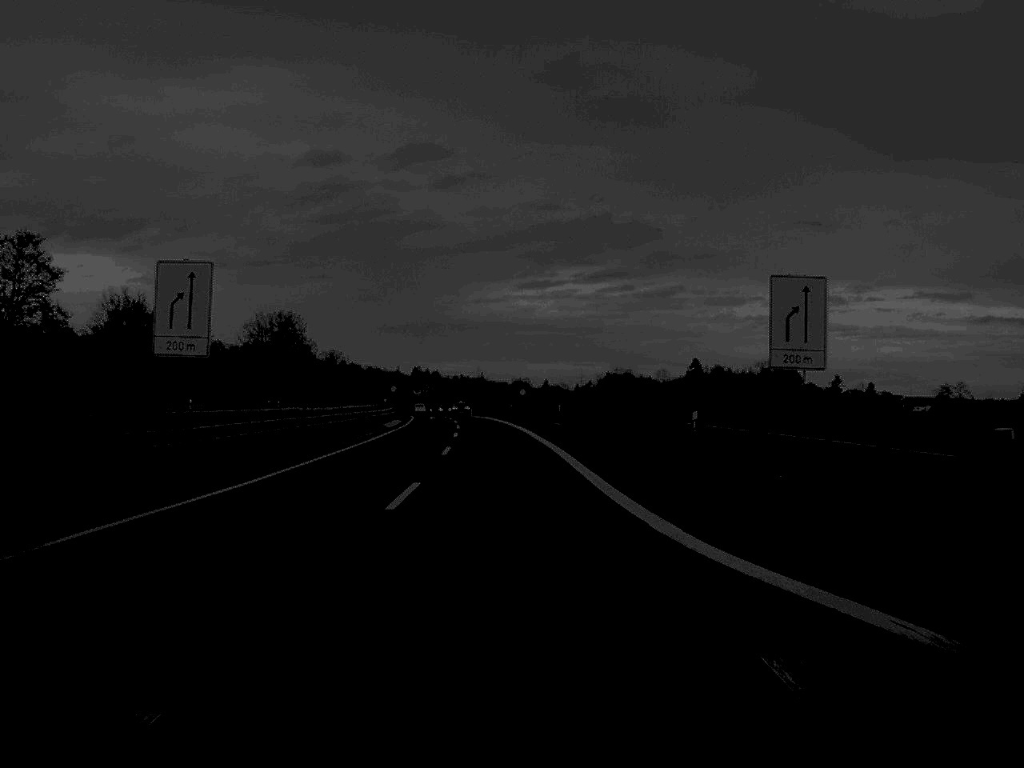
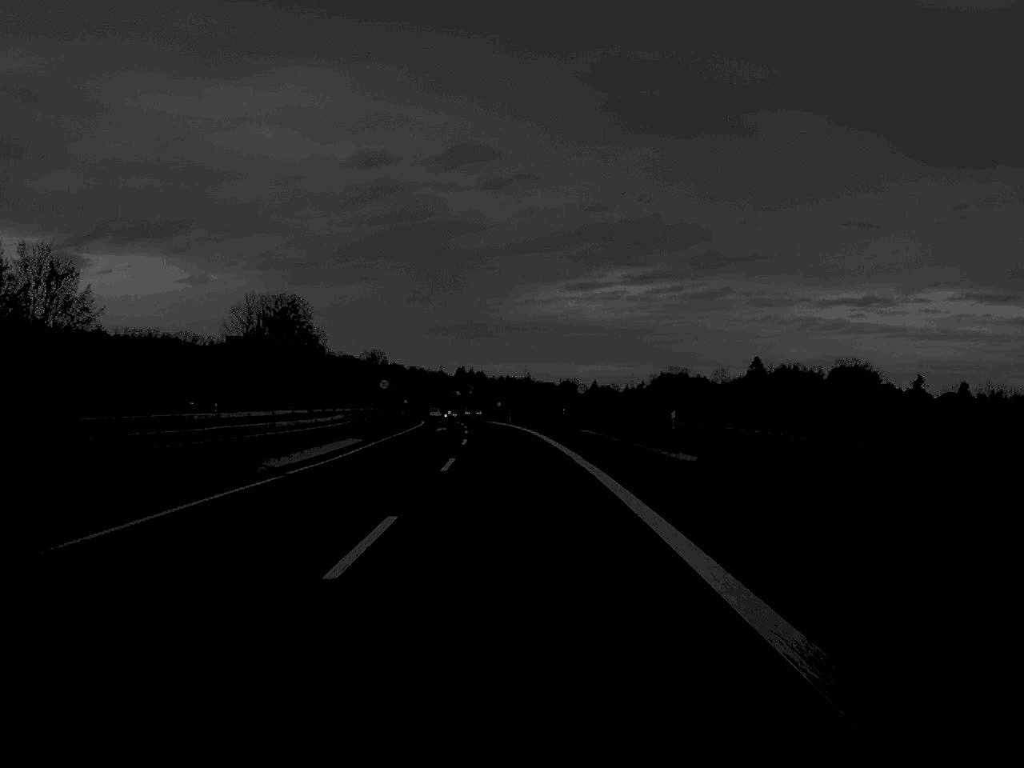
(-0.8, +43.2) m; -2°
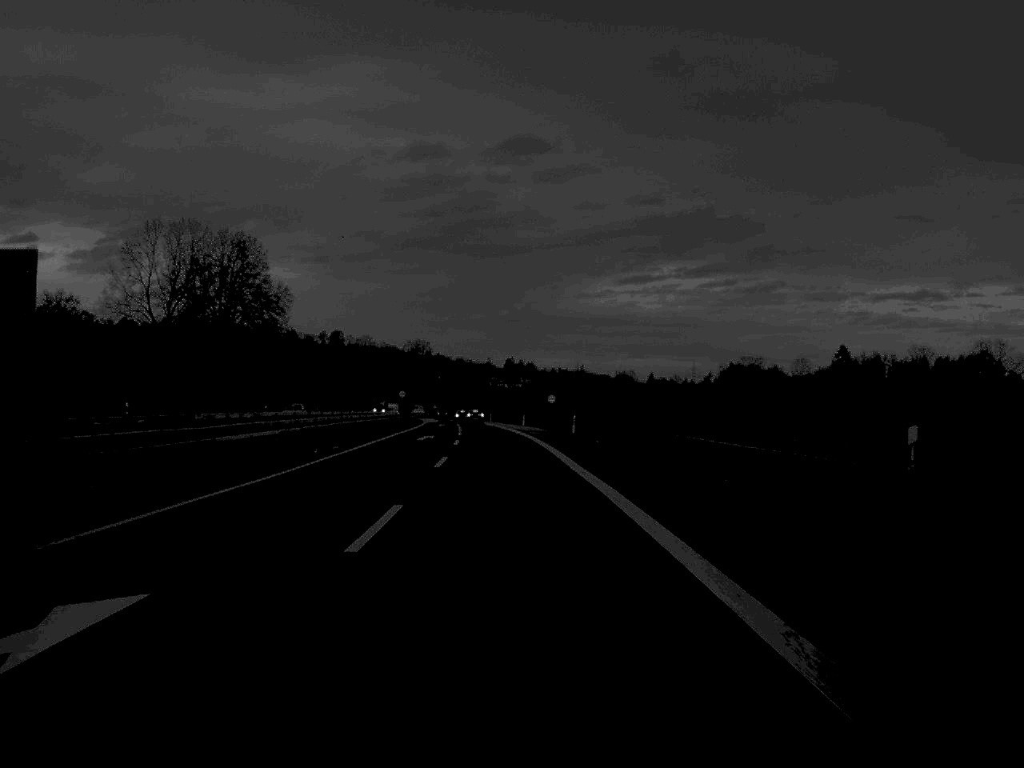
(-1.4, +70.0) m; -2°
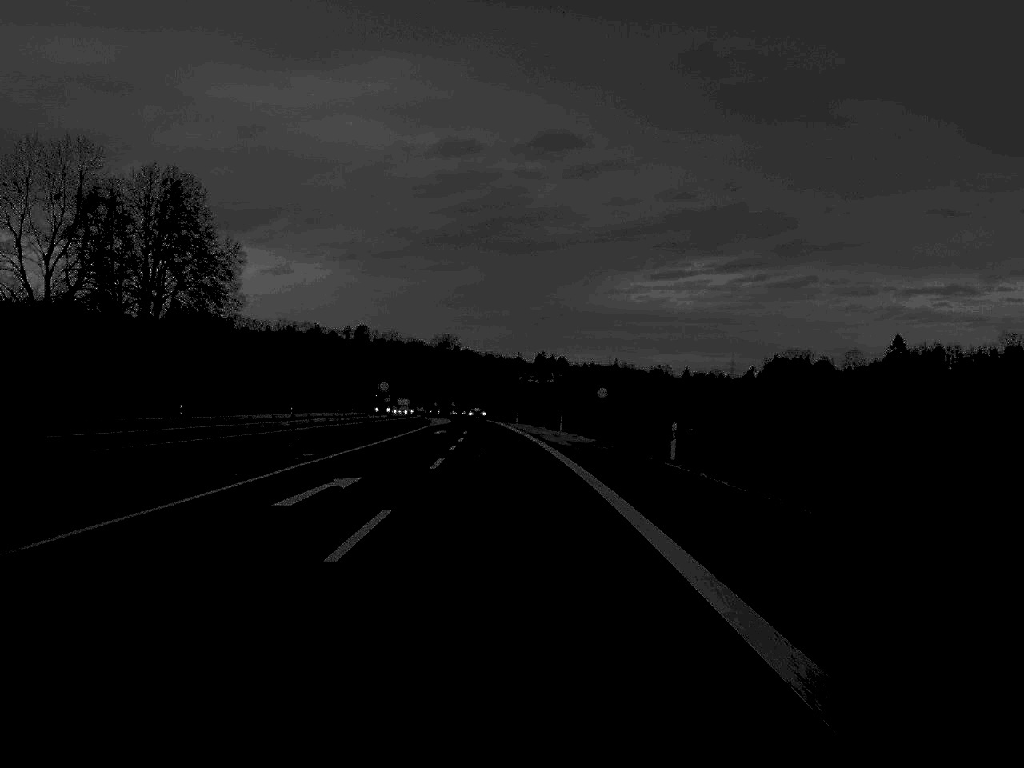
(-0.4, +36.8) m; -1°
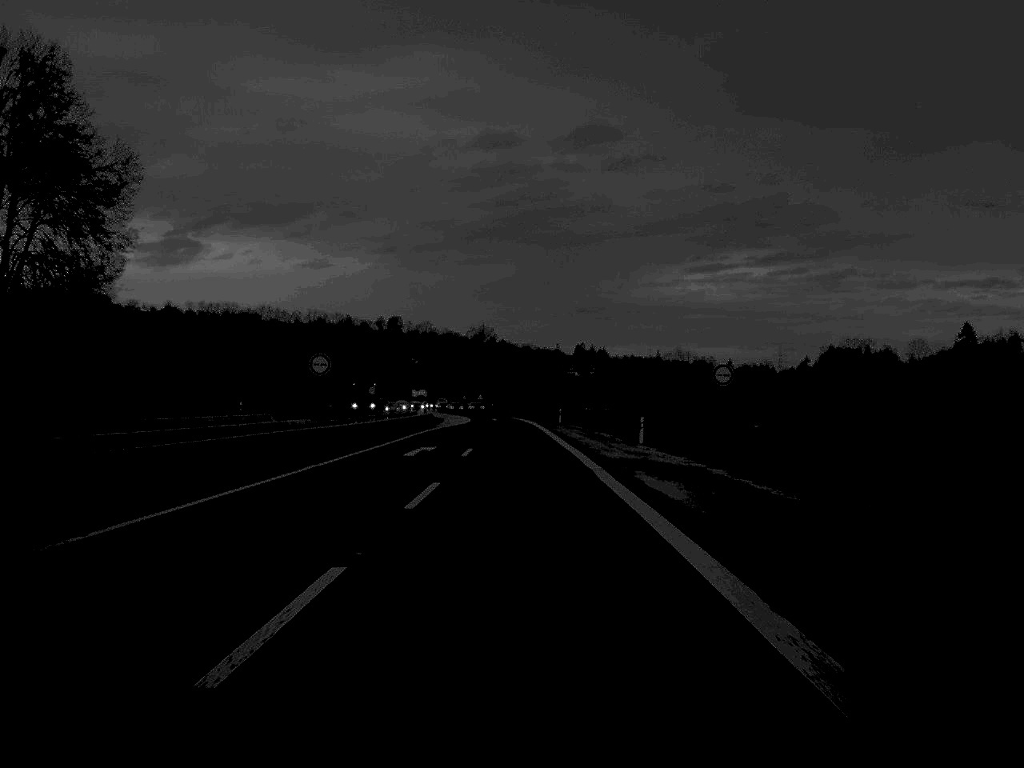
(-0.6, +36.8) m; -2°
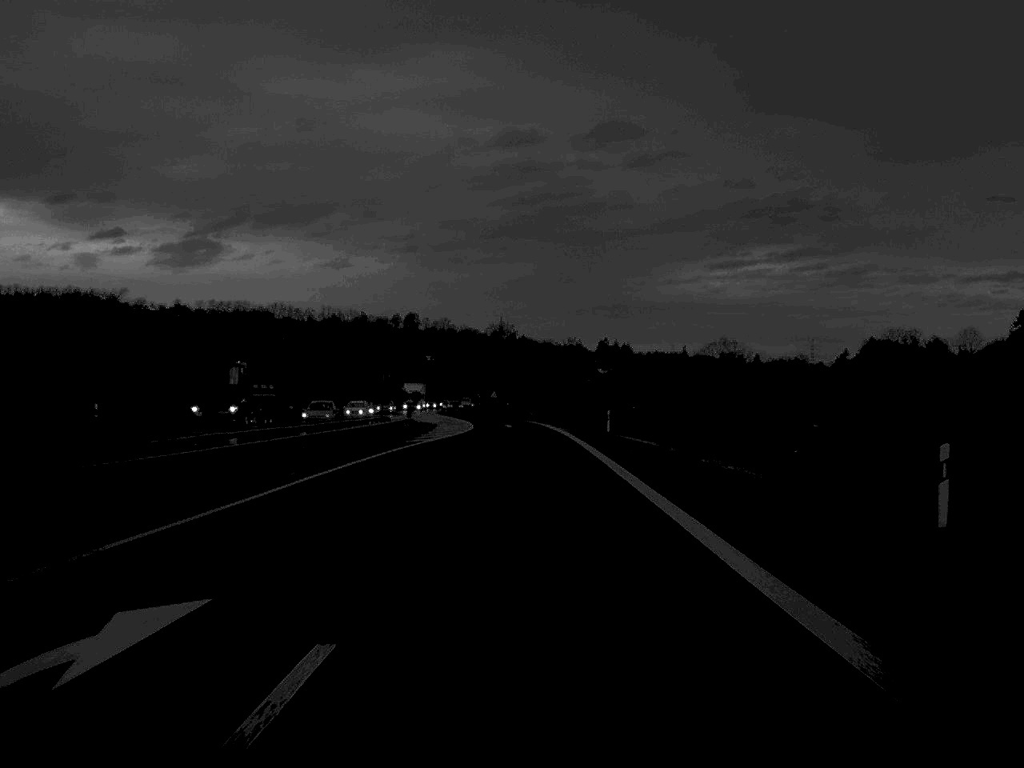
(-0.3, +34.2) m; -1°
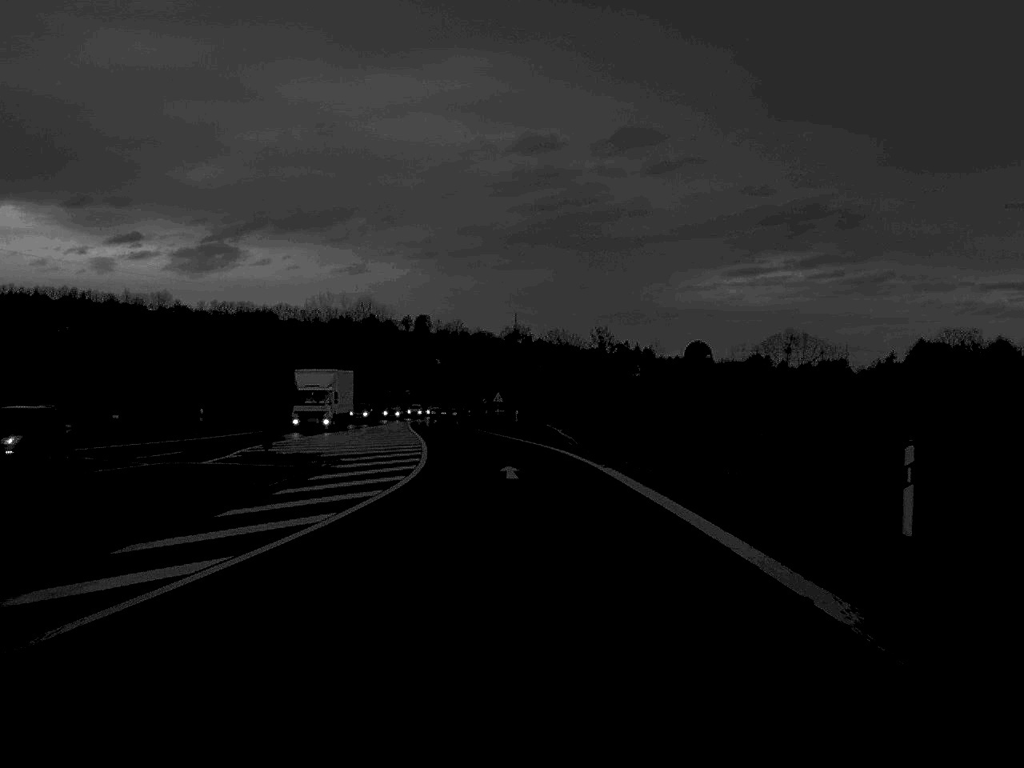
(-0.3, +47.2) m; -1°
